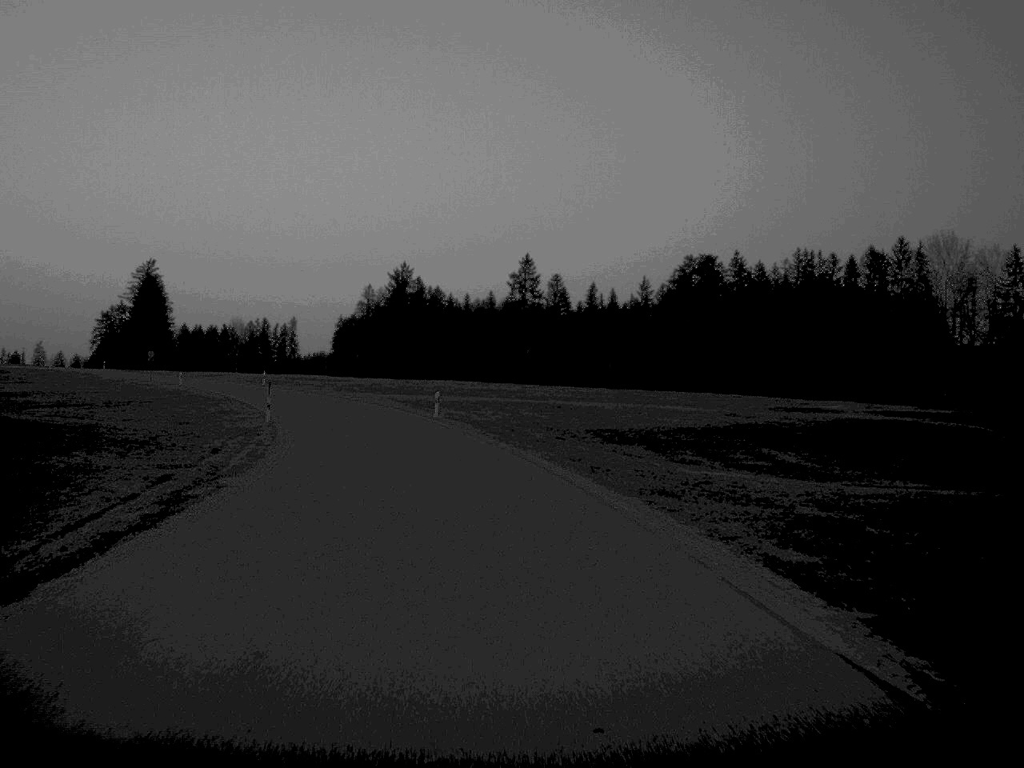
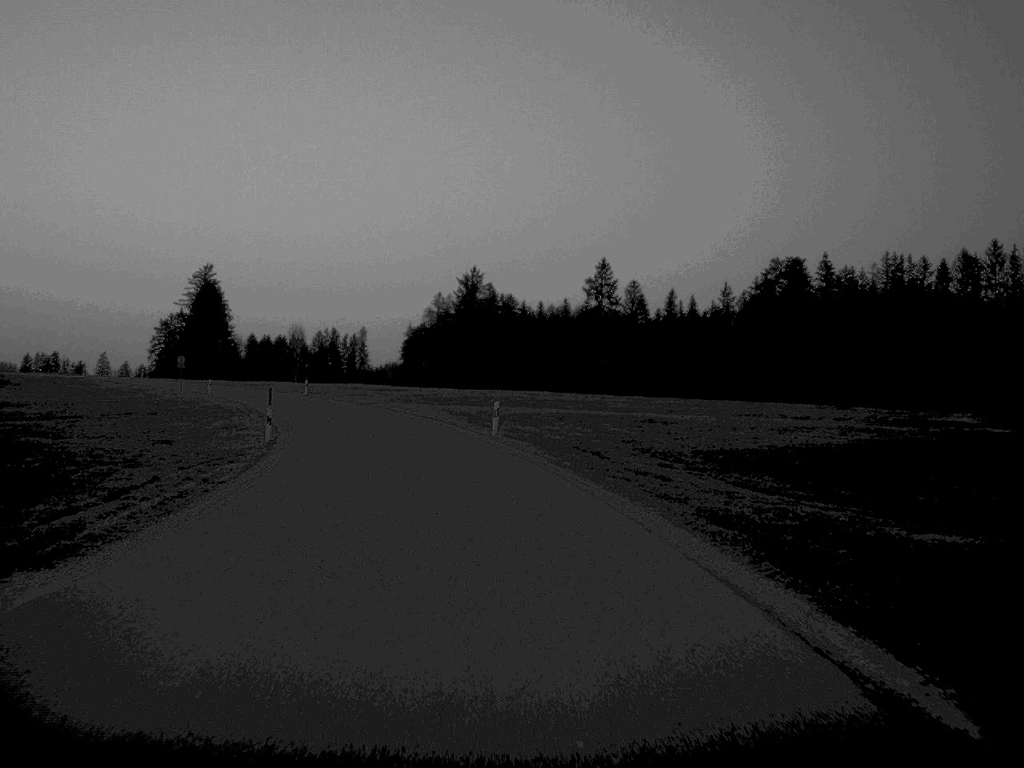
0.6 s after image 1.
(-0.4, +13.1) m; -3°
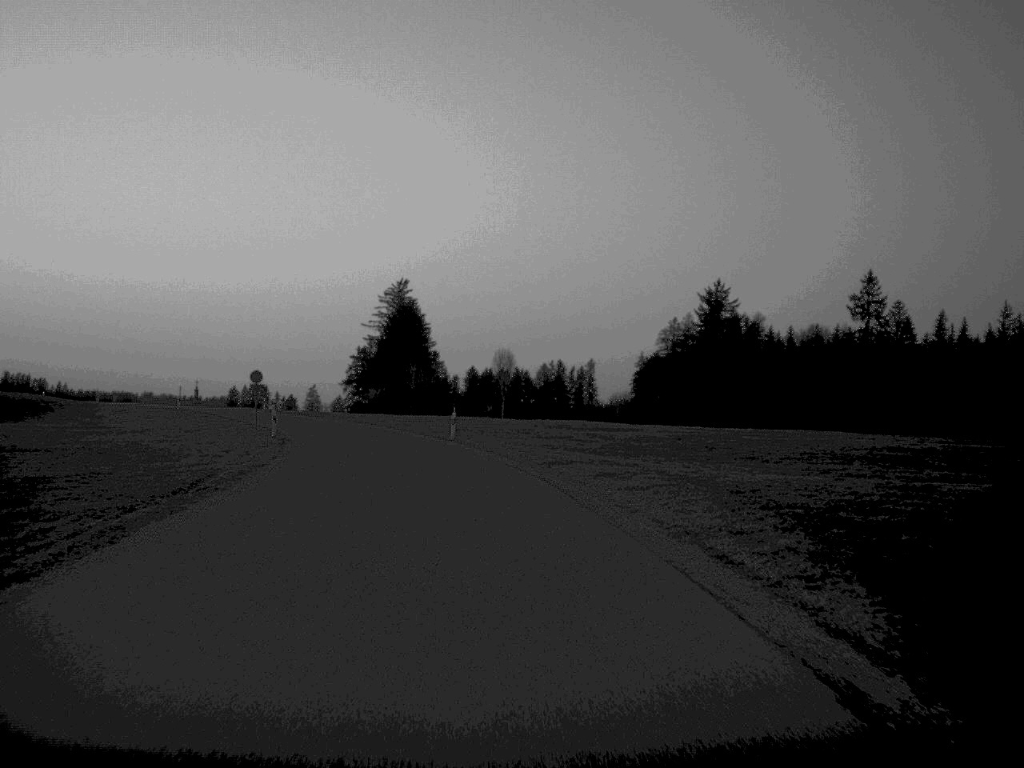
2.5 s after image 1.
(-3.5, +40.2) m; -10°
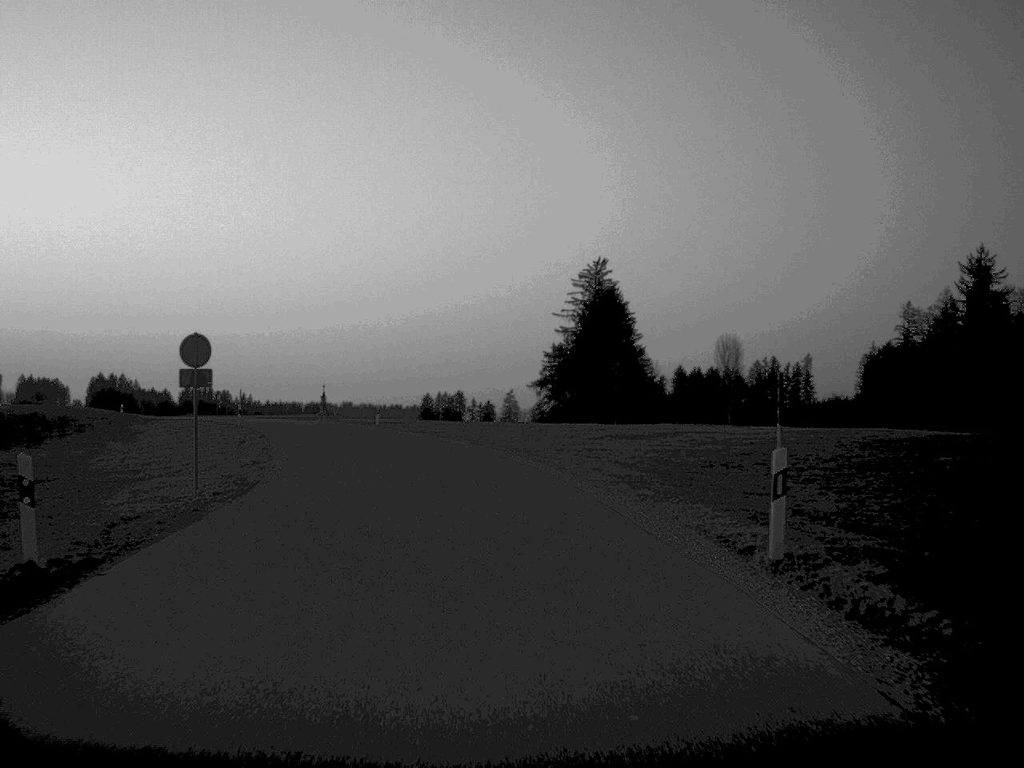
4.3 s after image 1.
(-3.0, +37.0) m; -9°
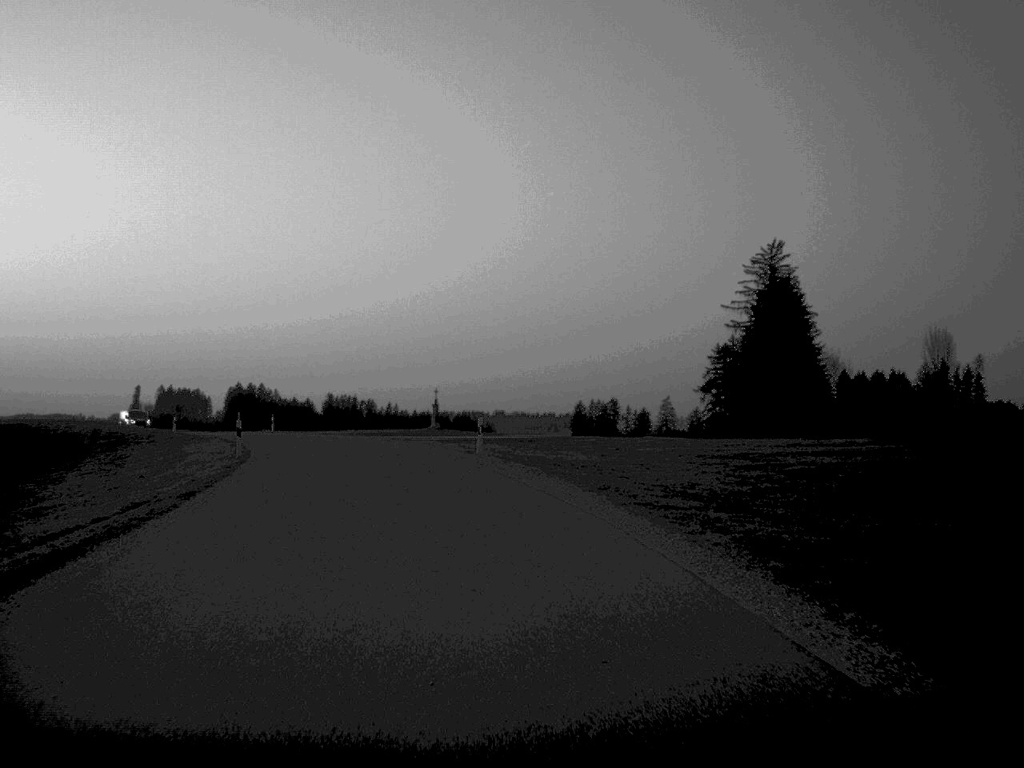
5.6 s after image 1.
(-1.5, +26.1) m; -7°
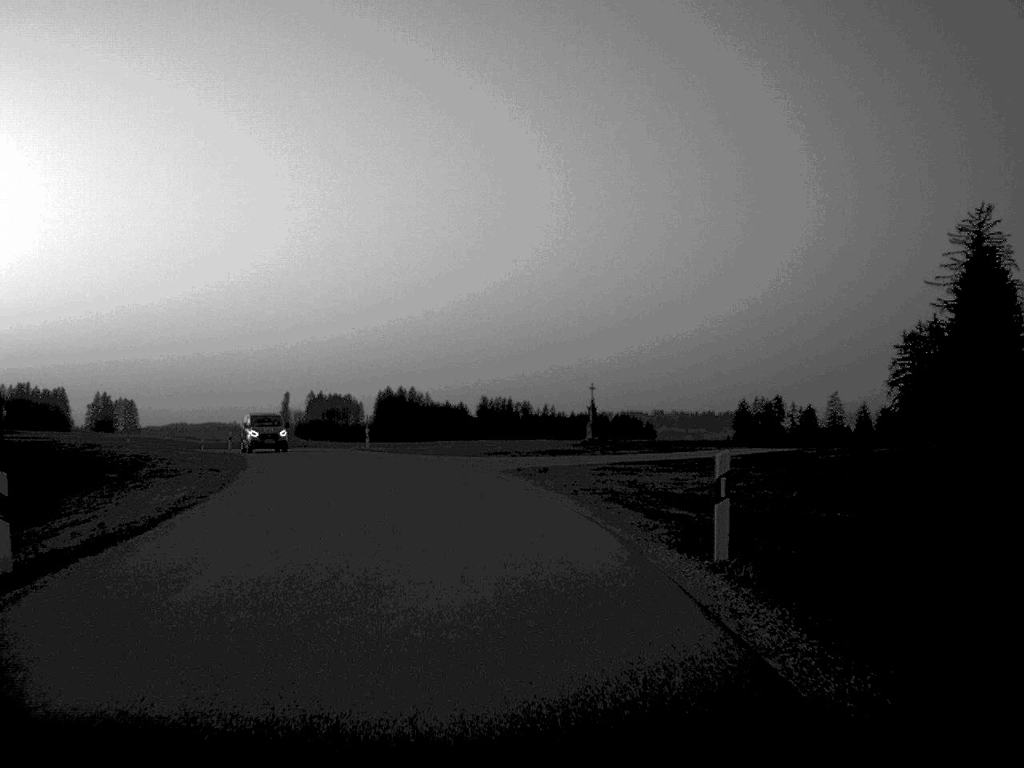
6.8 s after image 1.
(-1.5, +24.0) m; -7°
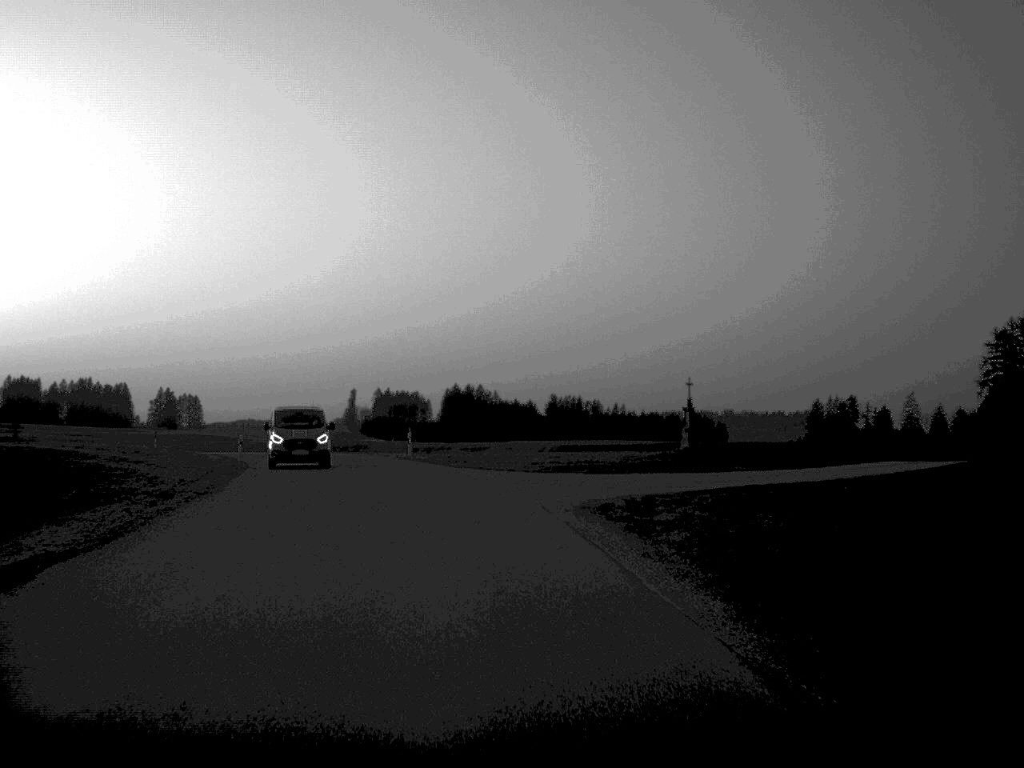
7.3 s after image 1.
(-0.3, +11.5) m; -3°
